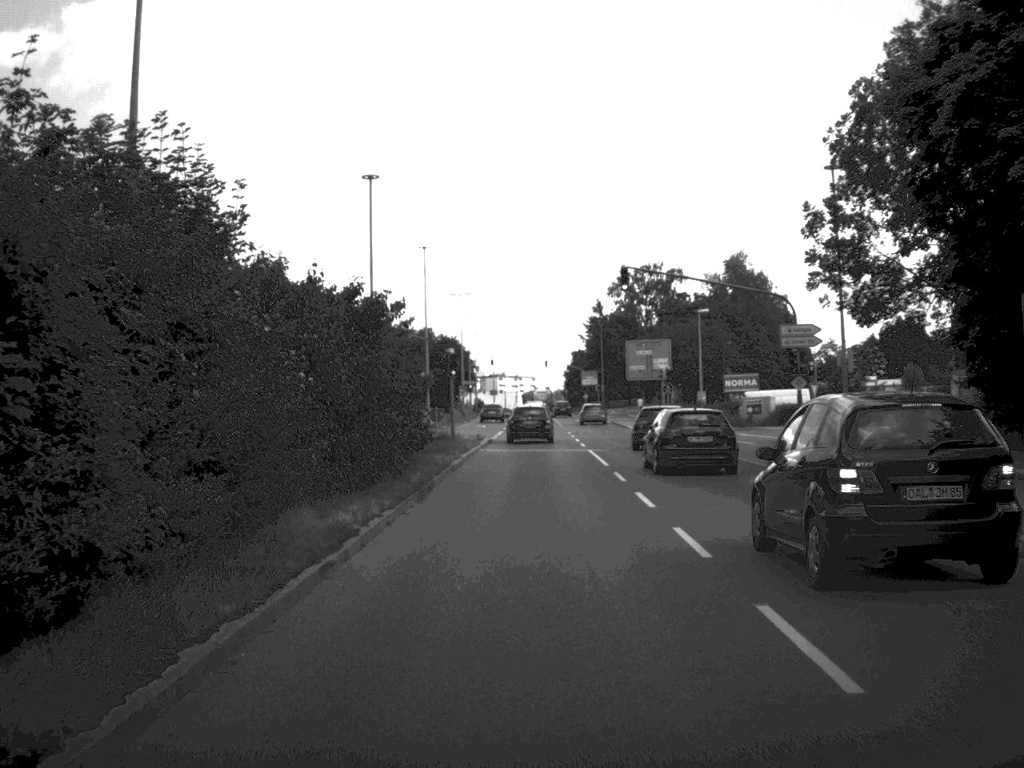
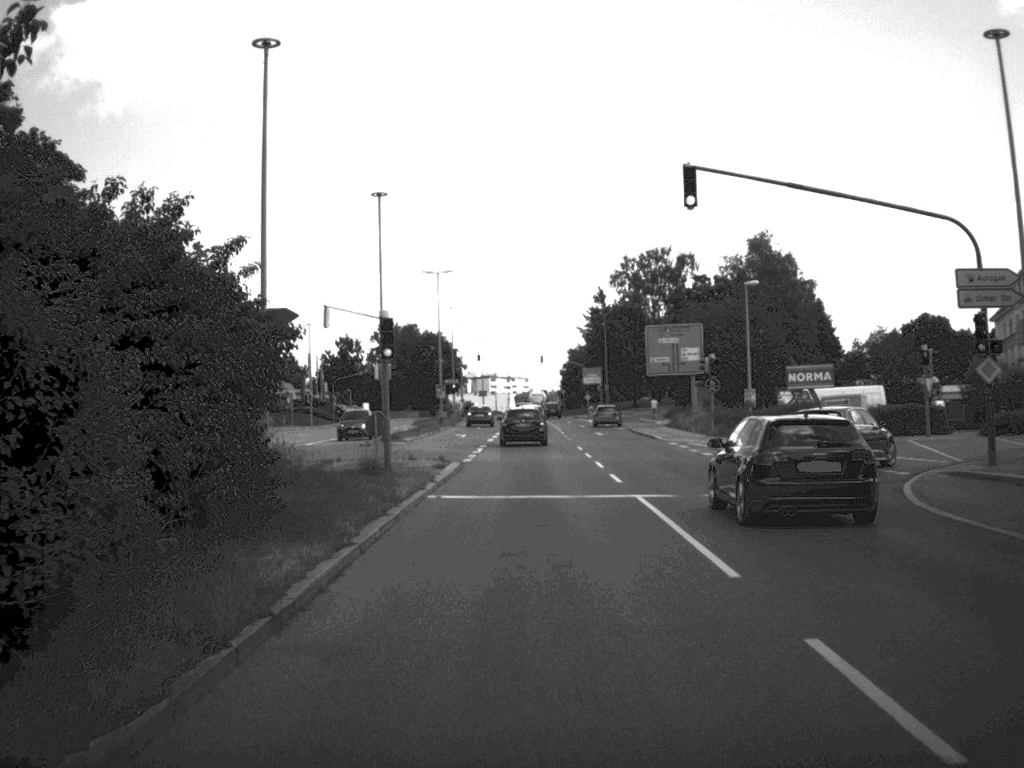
(0.0, +19.2) m; 0°
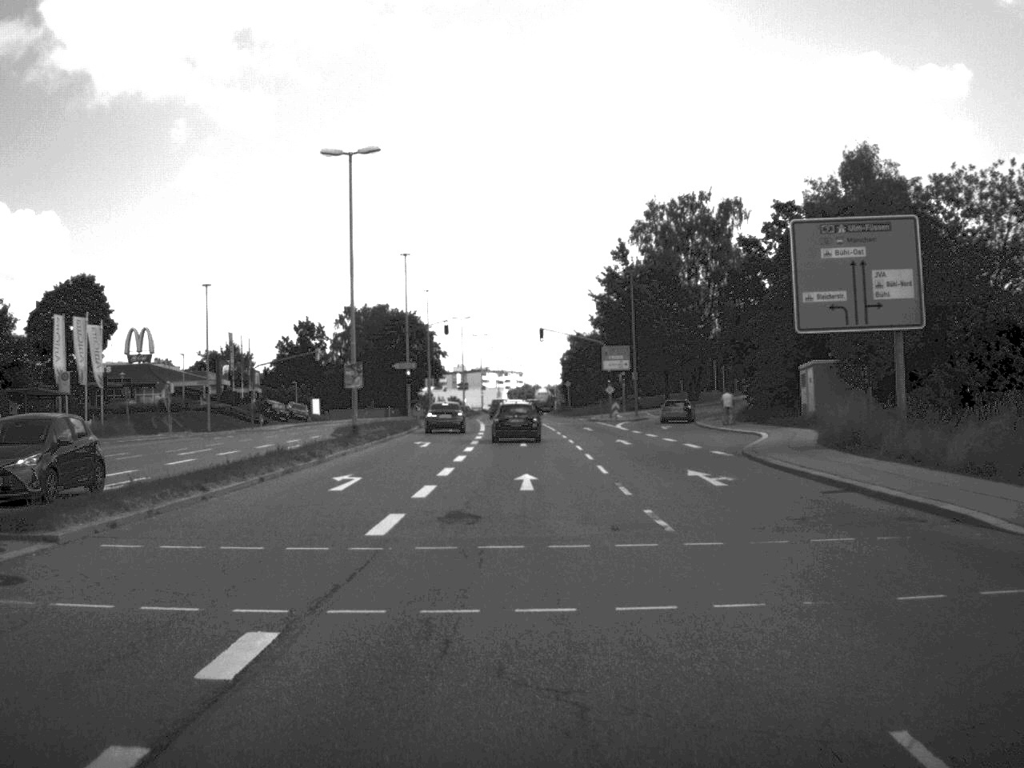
(0.0, +39.8) m; 0°
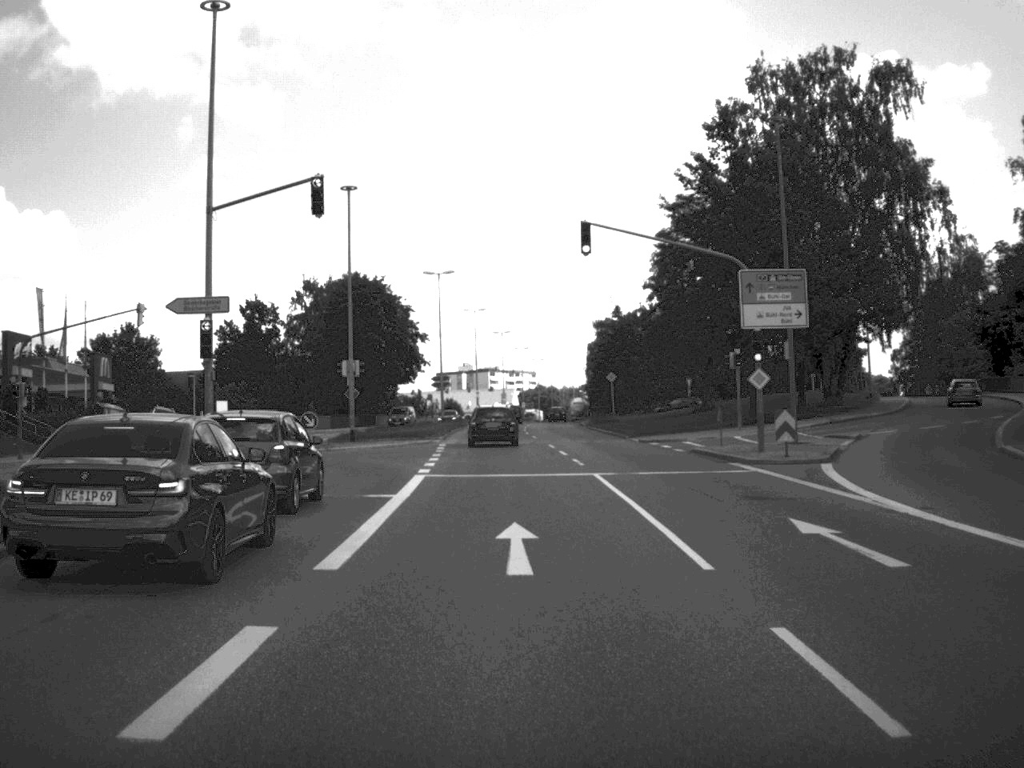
(-0.3, +50.3) m; -1°
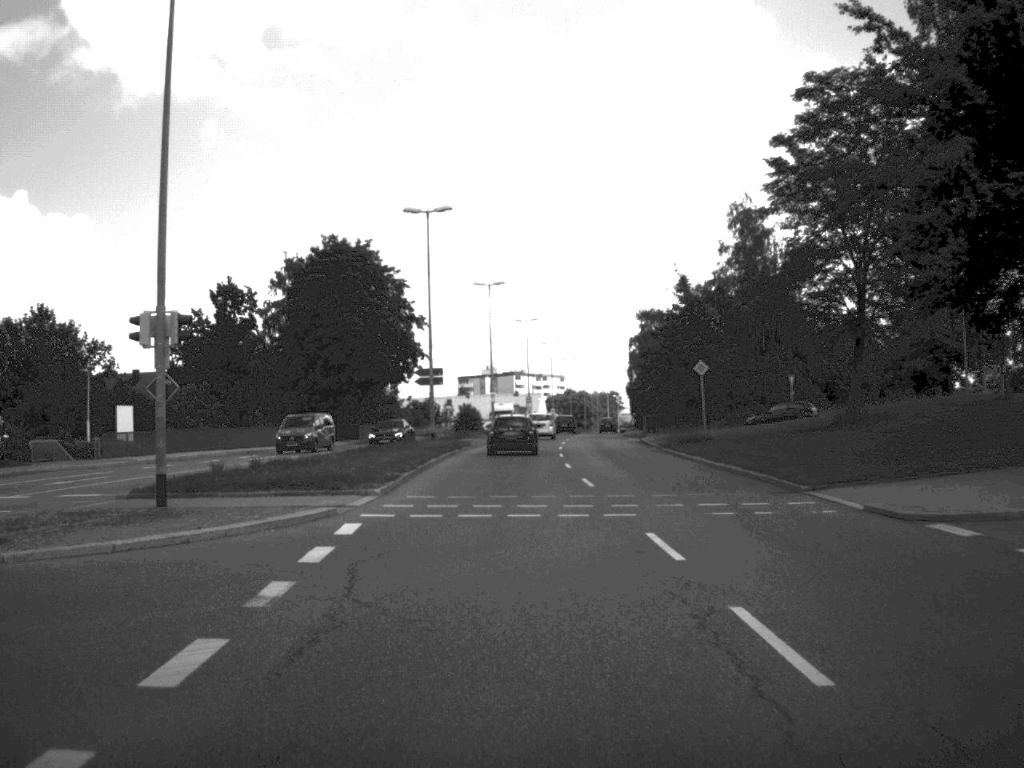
(-0.4, +29.6) m; -1°
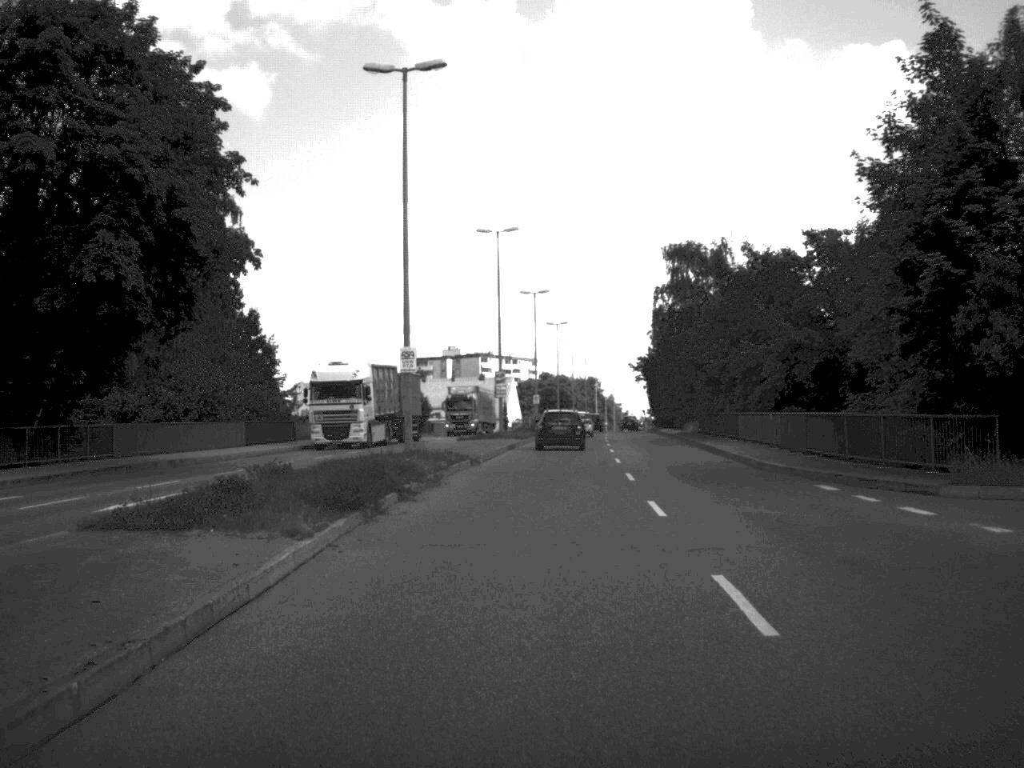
(-0.2, +52.5) m; +1°
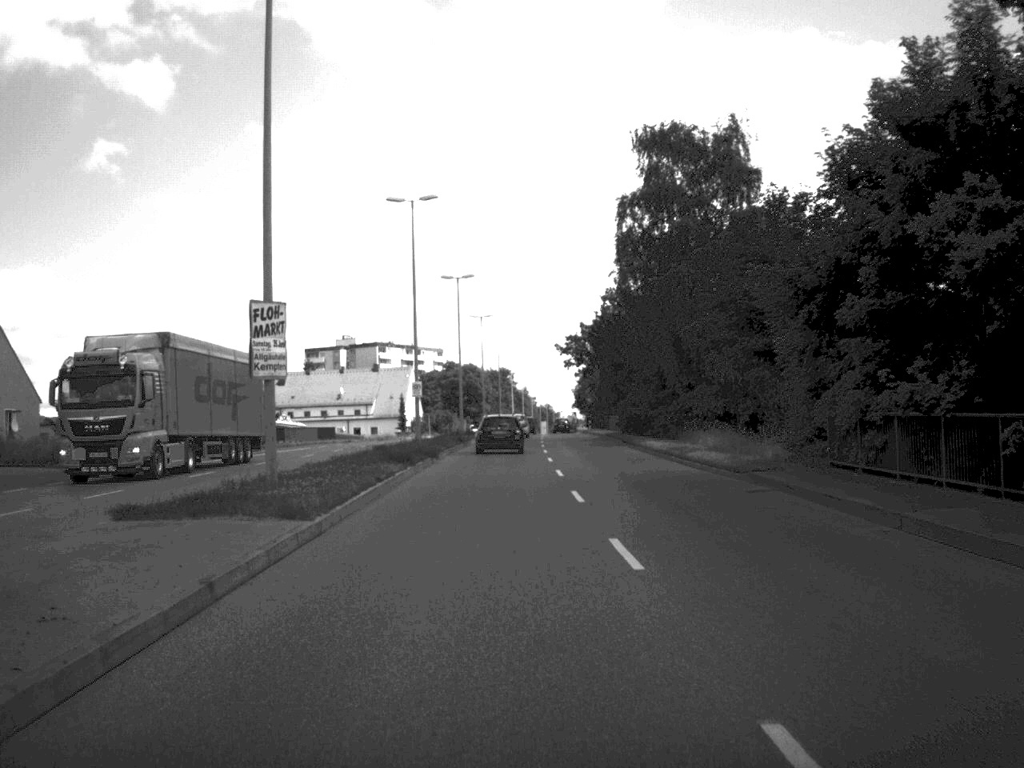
(+1.3, +40.4) m; +4°
